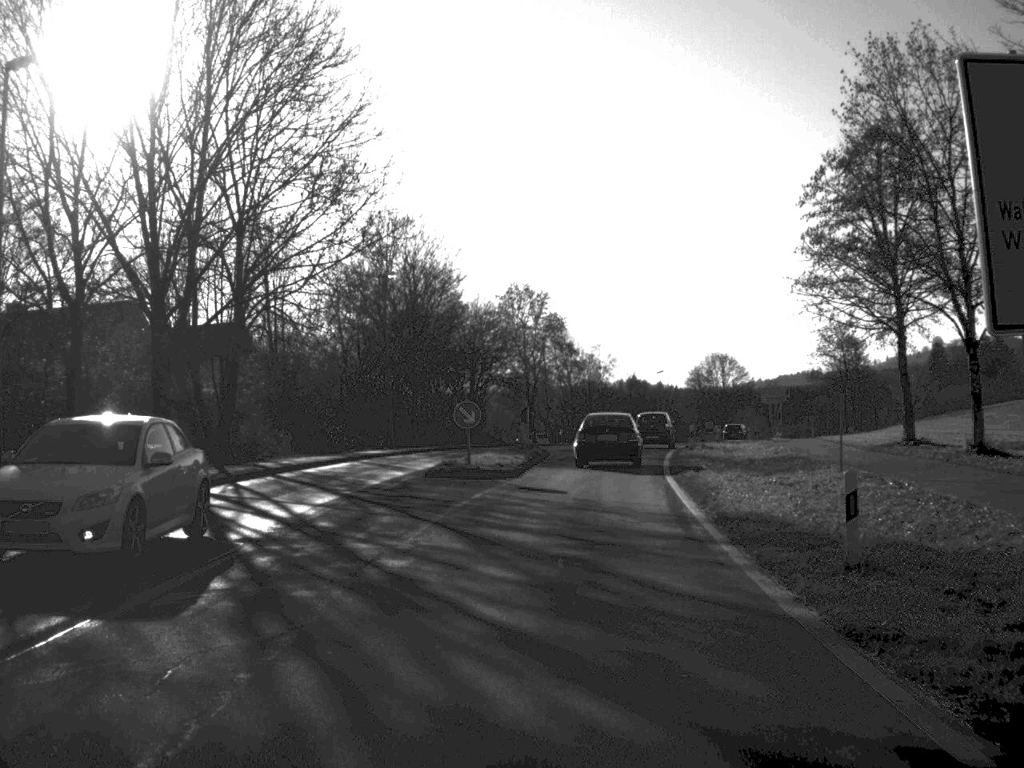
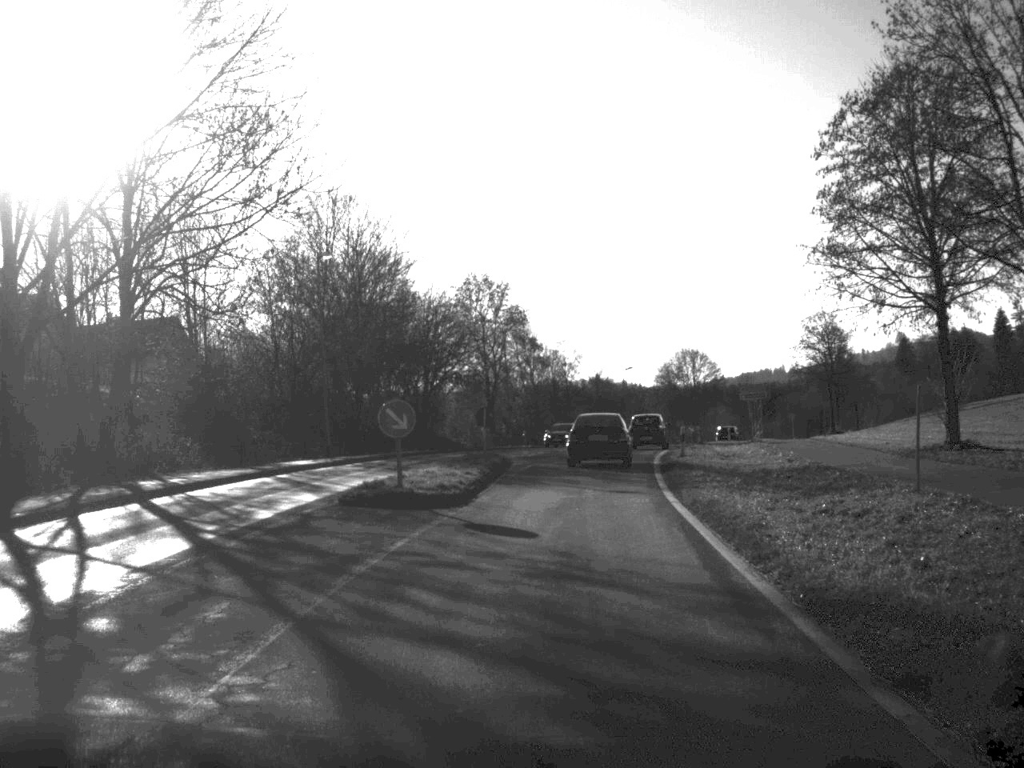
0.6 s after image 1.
(+0.1, +7.7) m; +2°
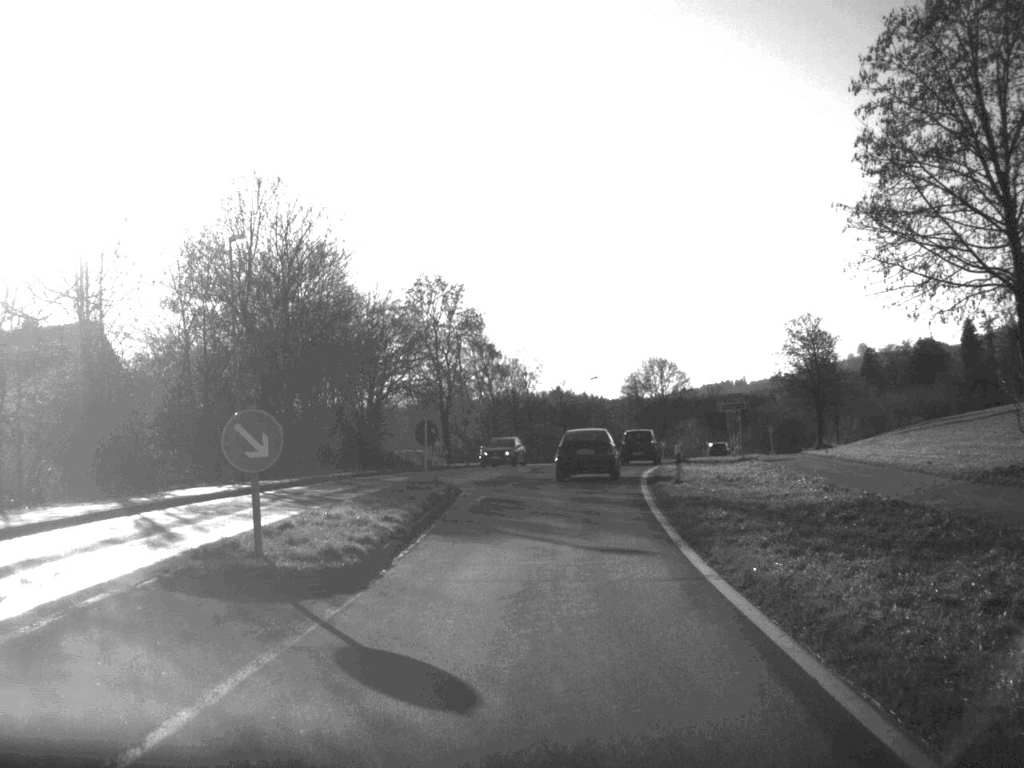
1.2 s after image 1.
(+0.1, +8.2) m; +2°
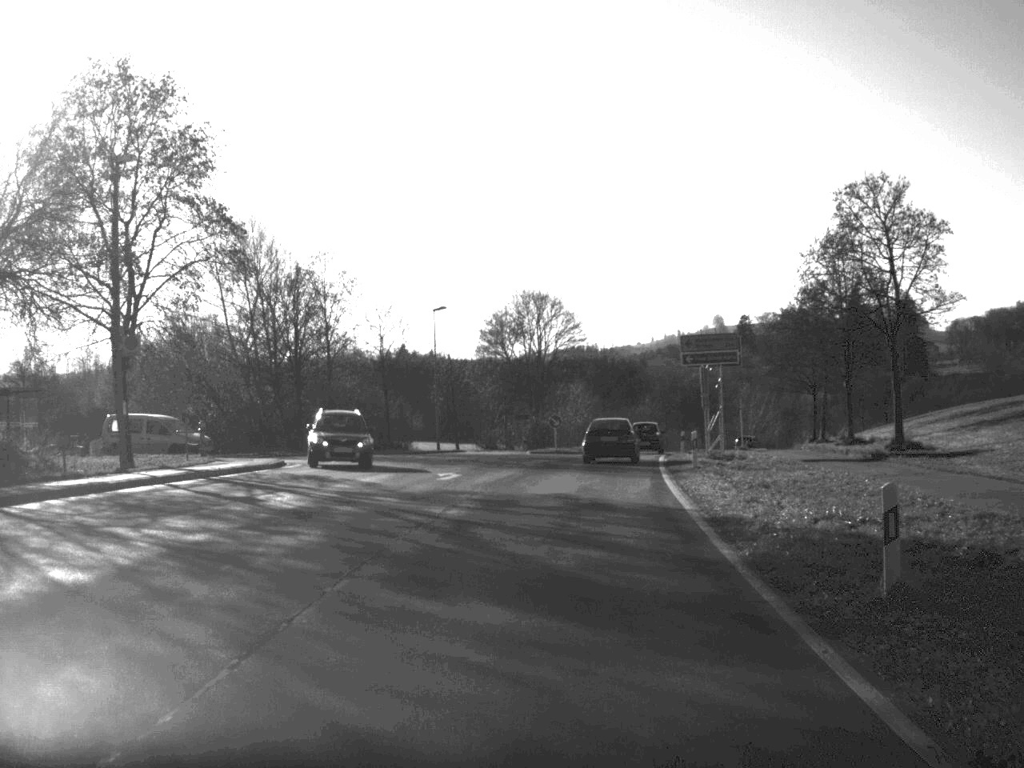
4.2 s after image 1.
(+2.4, +44.3) m; +7°
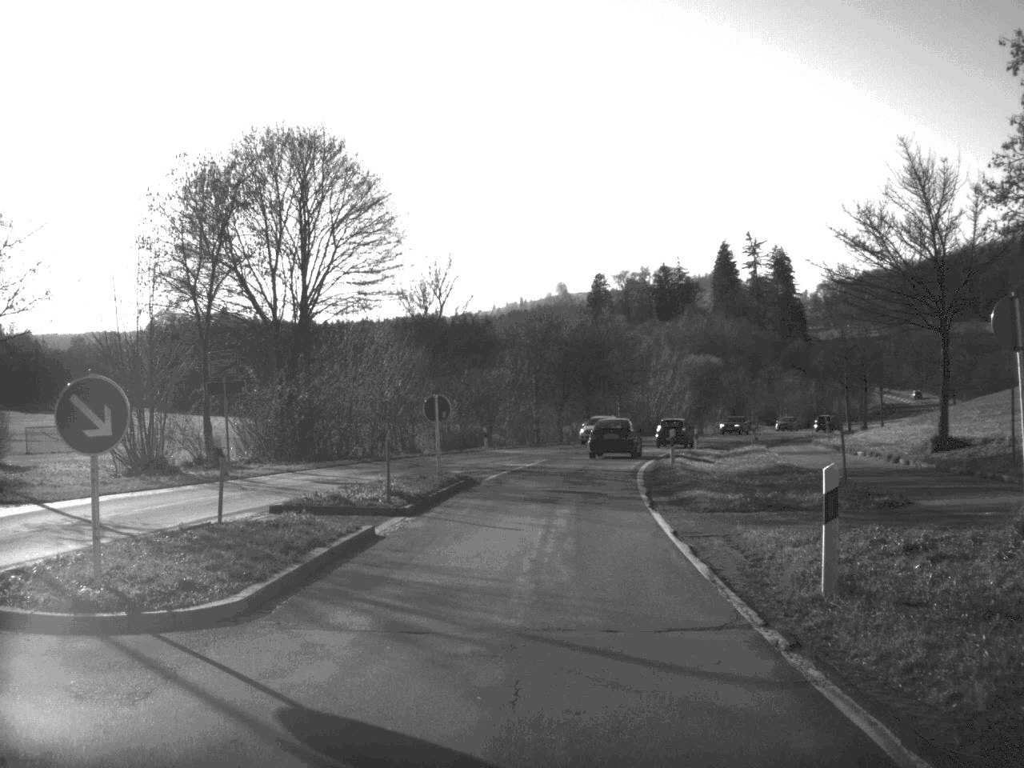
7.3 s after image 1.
(+3.2, +48.2) m; +7°
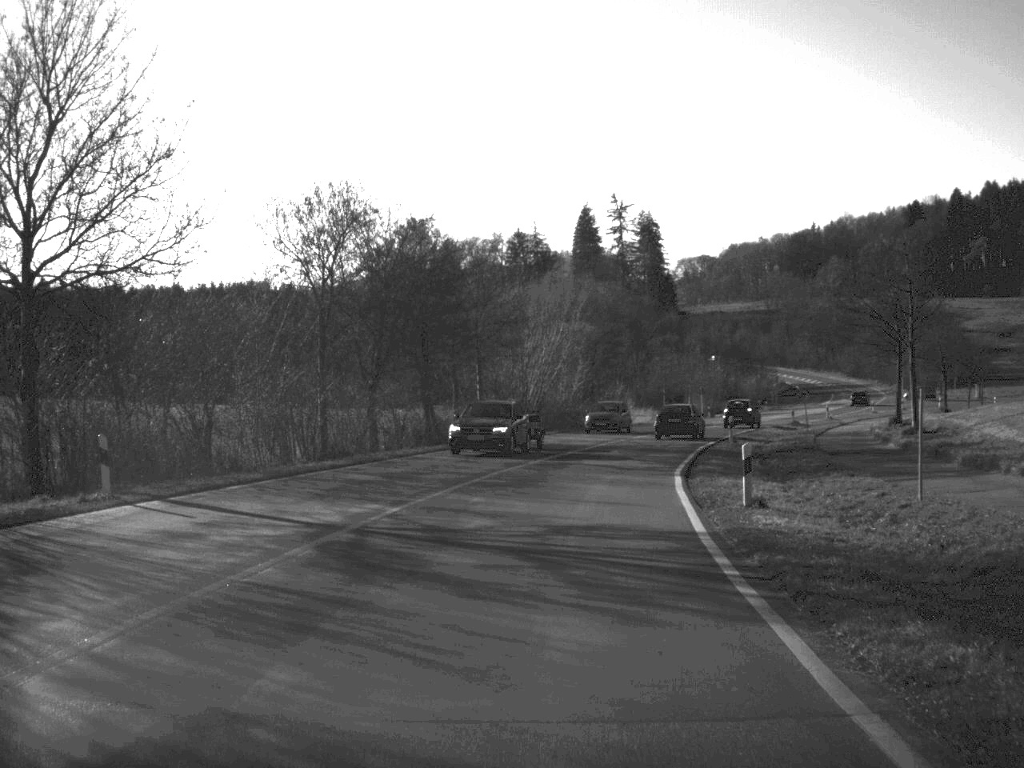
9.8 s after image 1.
(+2.1, +39.6) m; +7°
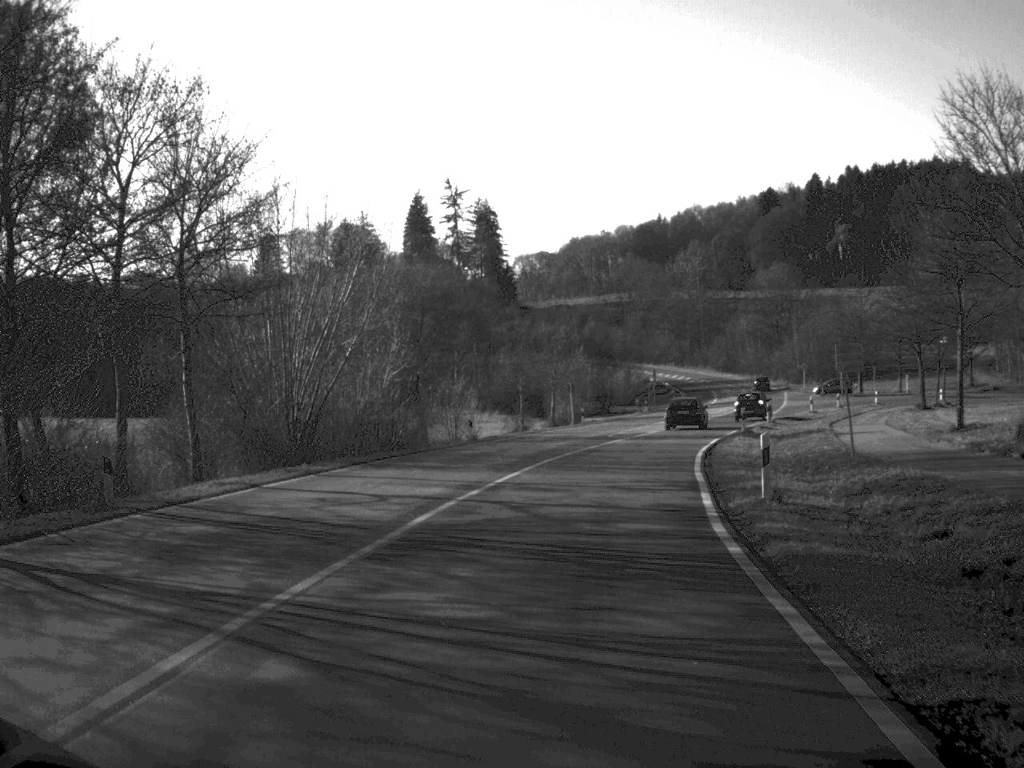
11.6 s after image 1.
(+1.8, +29.6) m; +7°
